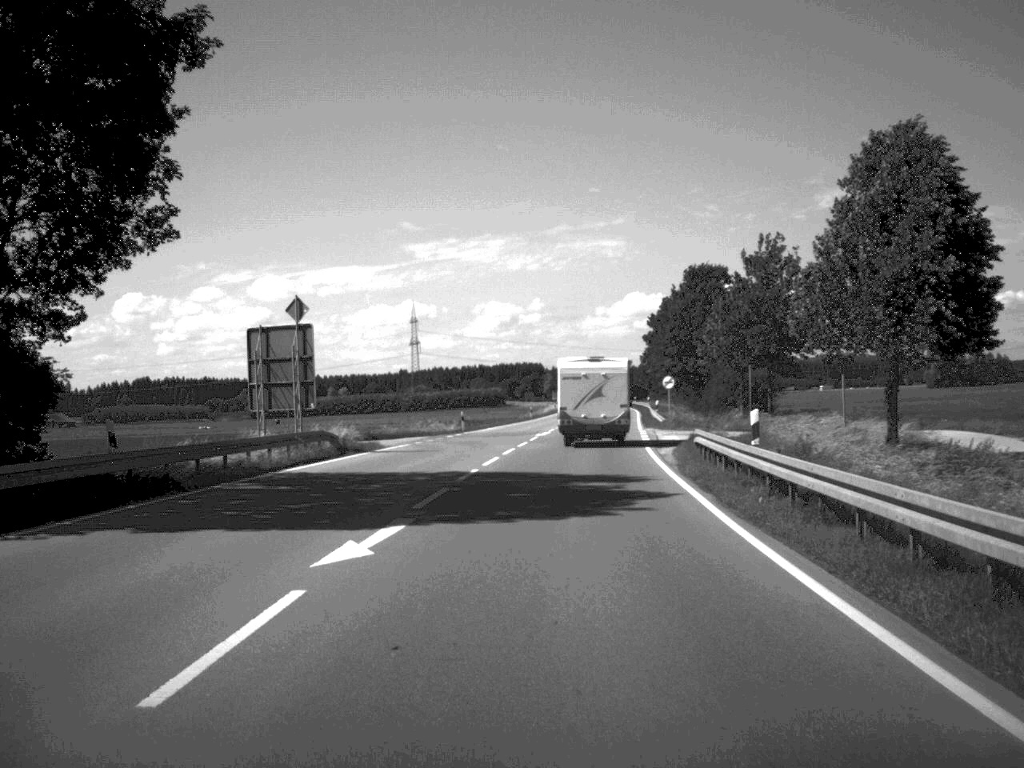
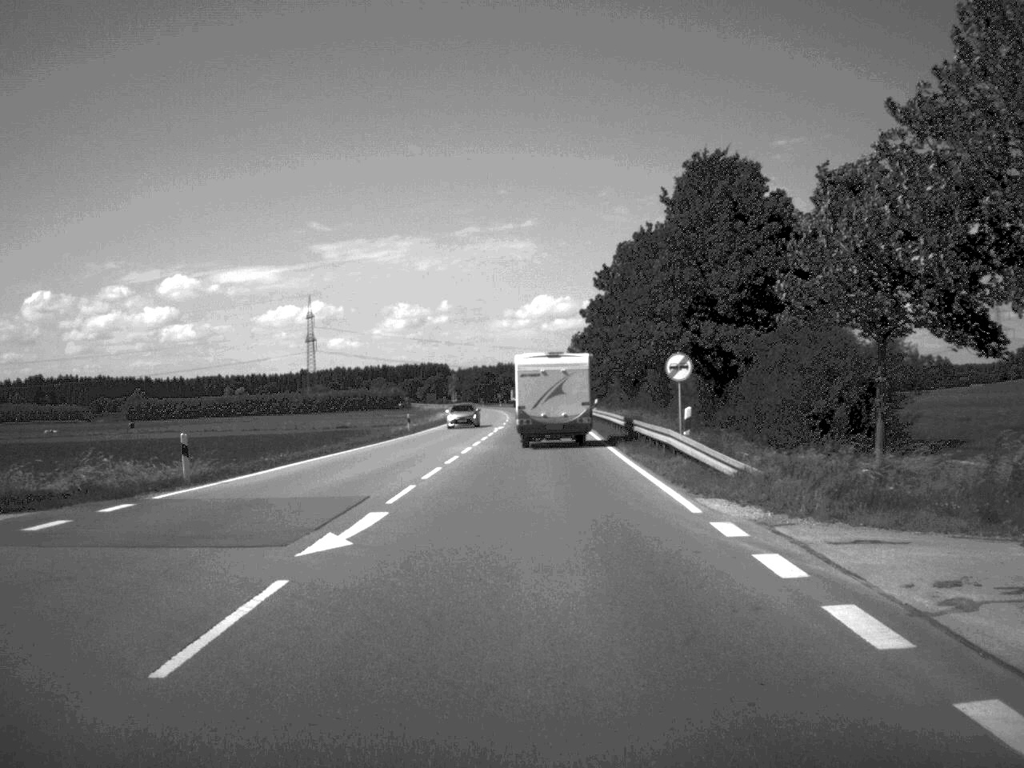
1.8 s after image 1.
(+1.6, +40.5) m; +4°
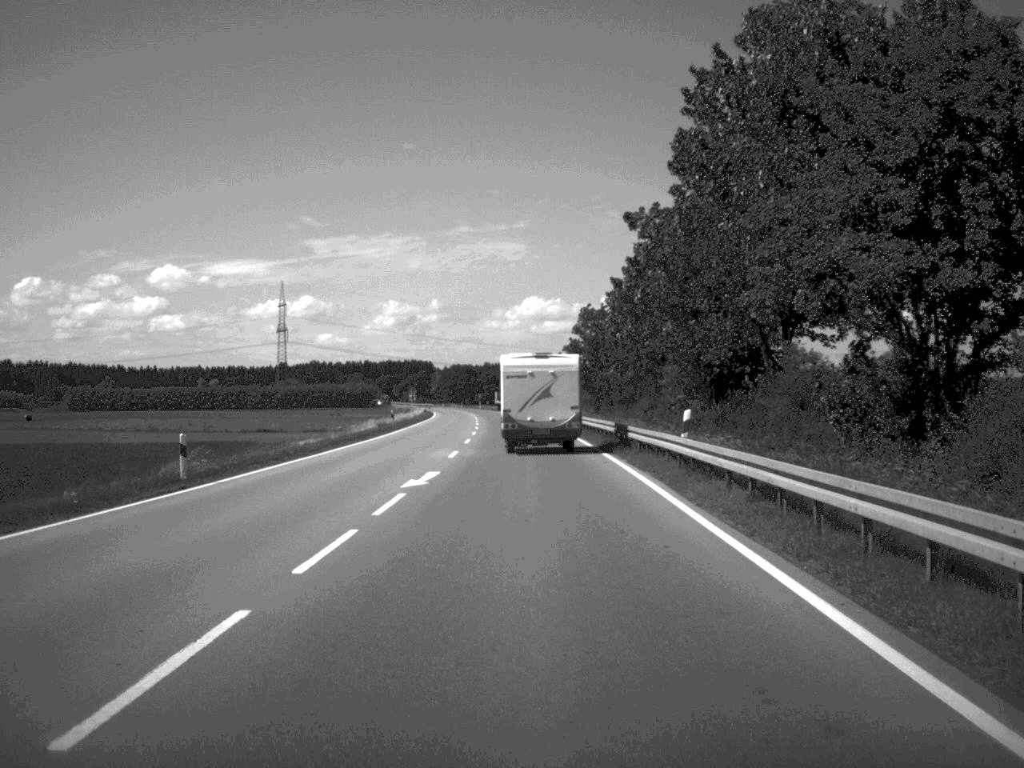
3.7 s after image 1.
(+0.3, +42.8) m; 0°
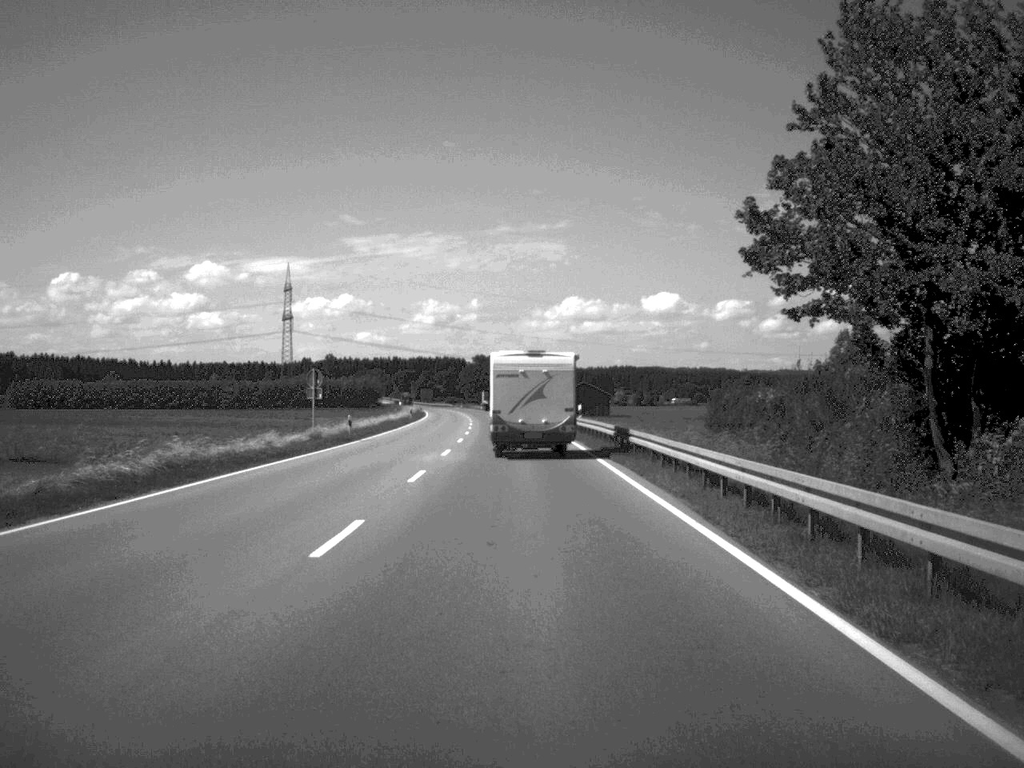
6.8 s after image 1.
(-0.8, +69.6) m; -2°
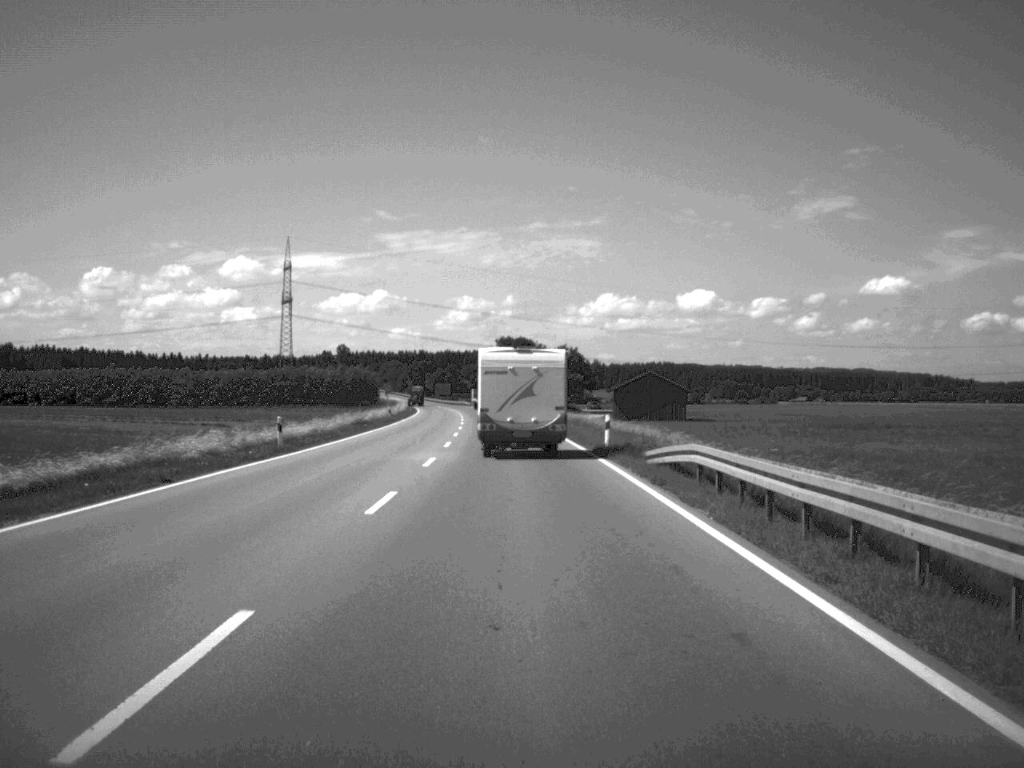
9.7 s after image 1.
(-1.1, +66.5) m; -2°
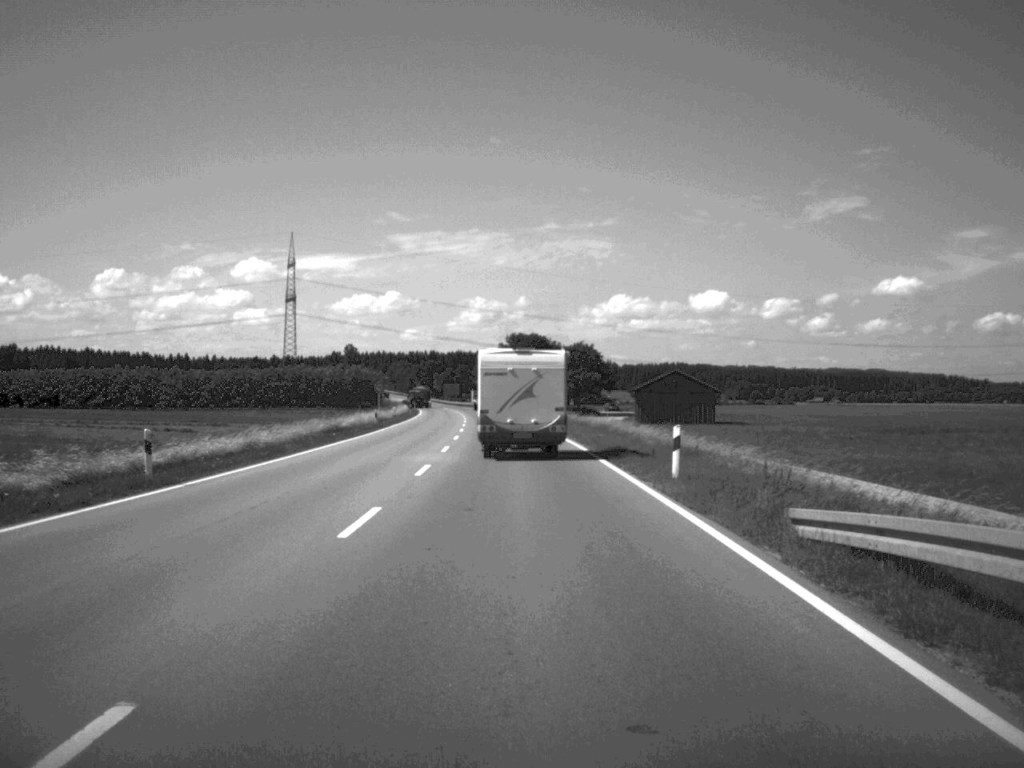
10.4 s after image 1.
(-0.1, +14.7) m; -1°
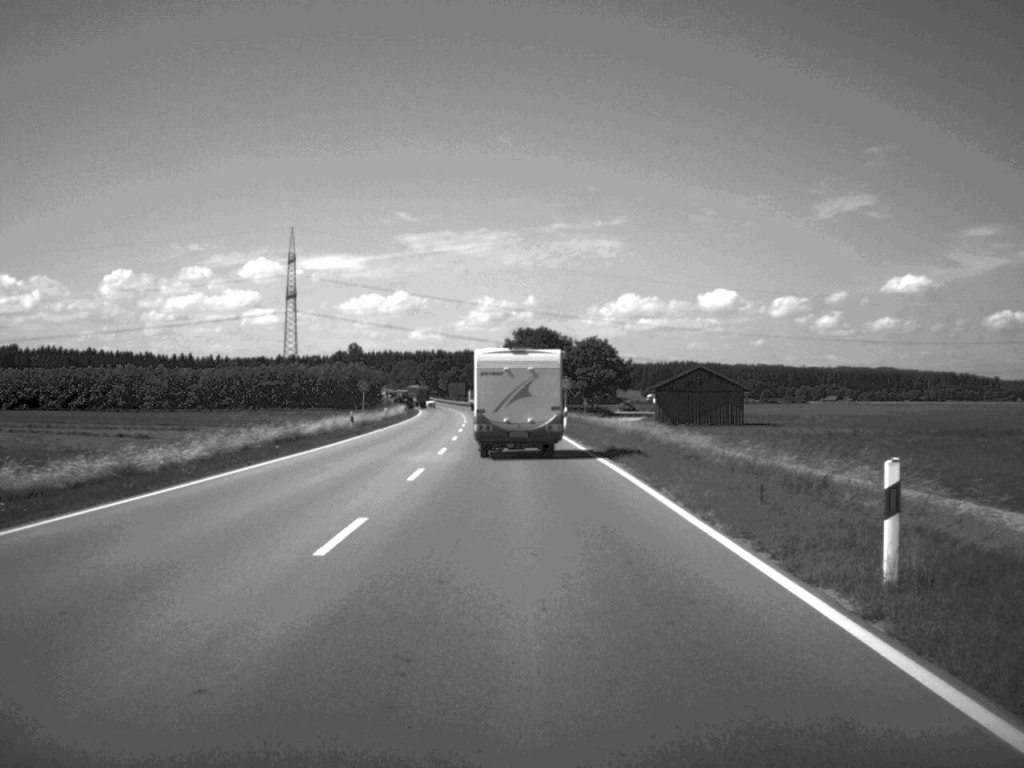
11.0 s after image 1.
(0.0, +13.4) m; 0°
